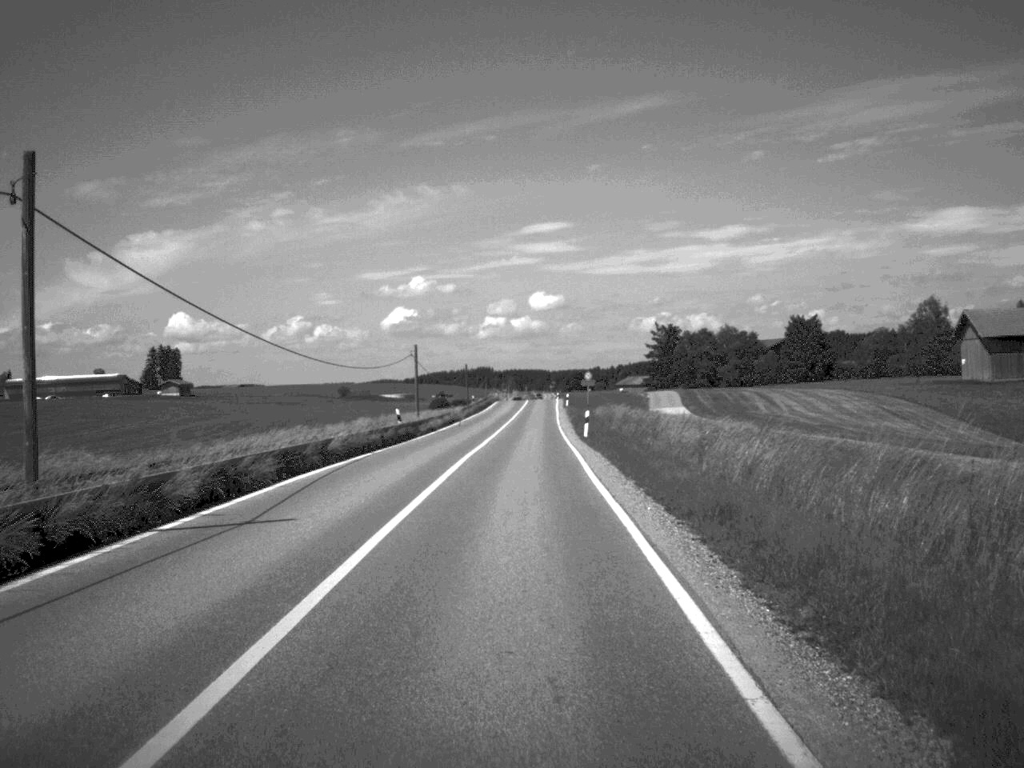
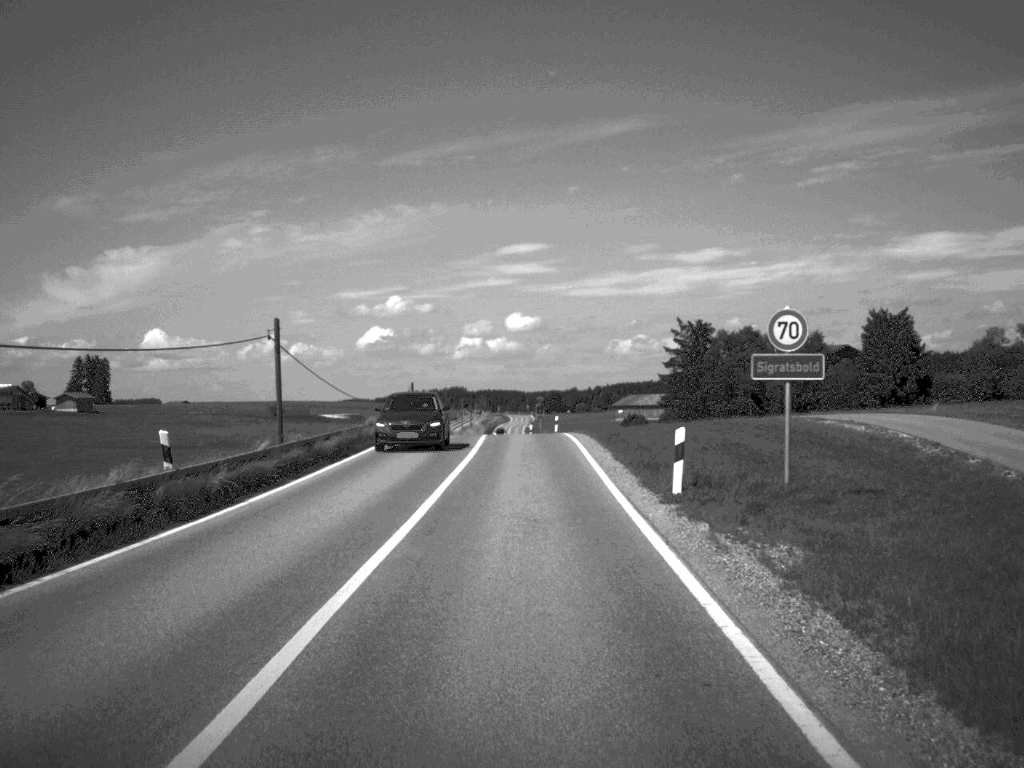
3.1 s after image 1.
(+0.4, +78.6) m; +1°
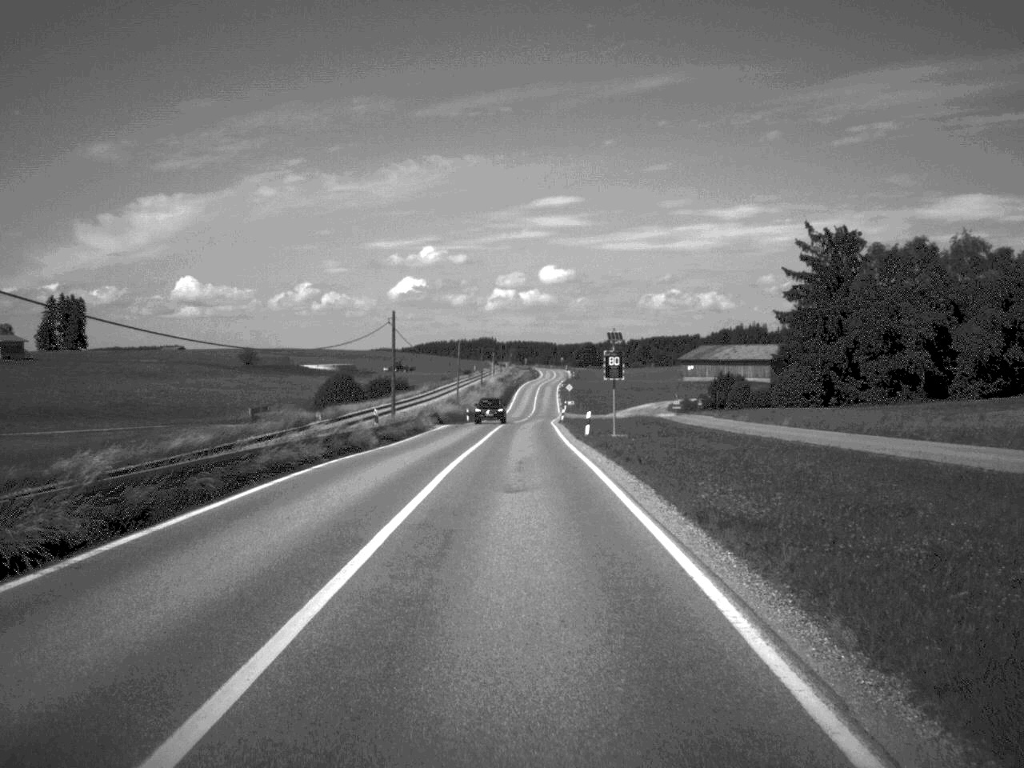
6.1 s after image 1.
(-0.8, +72.6) m; -2°
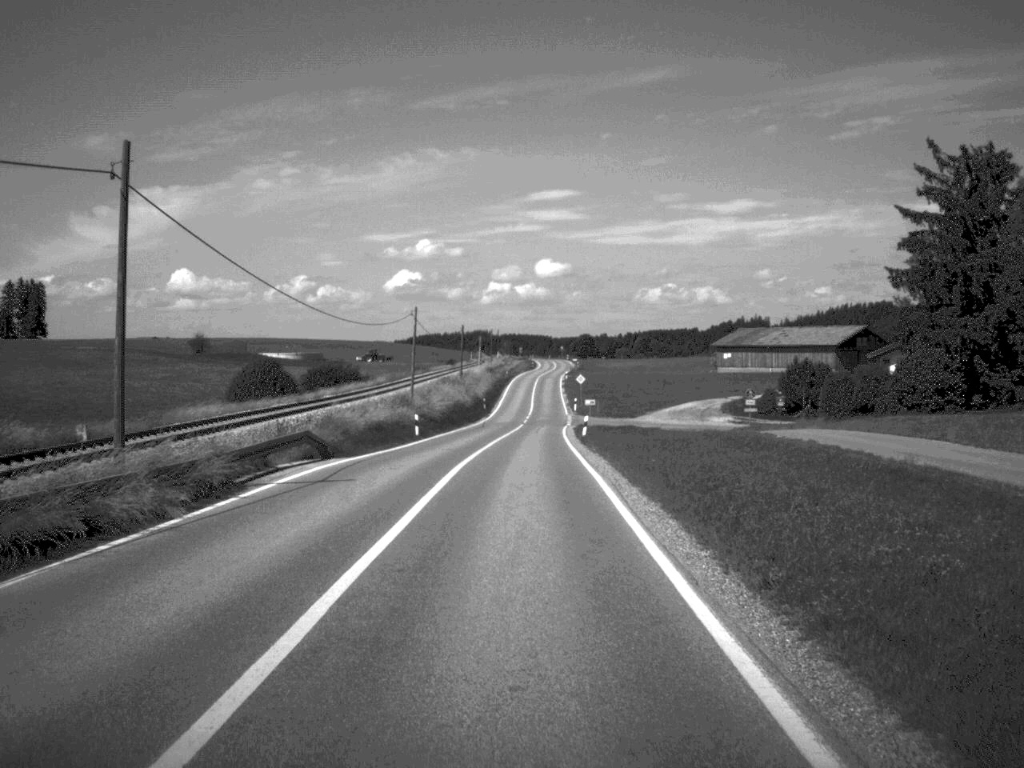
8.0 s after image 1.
(0.0, +40.1) m; 0°
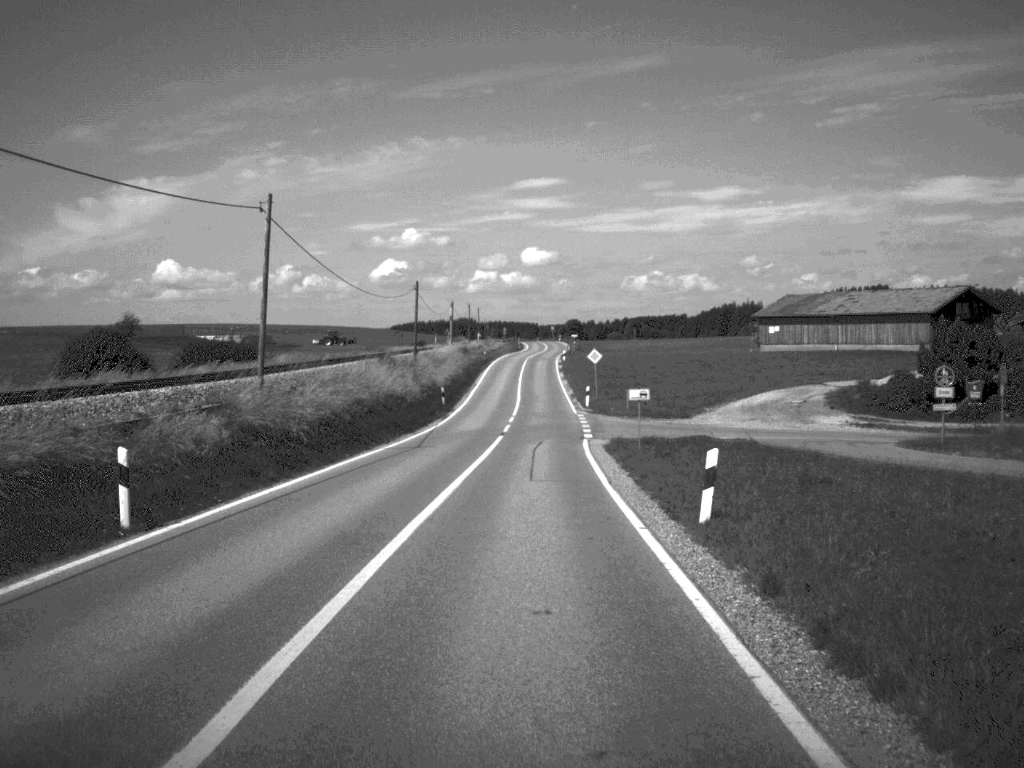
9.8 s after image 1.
(+0.1, +37.3) m; +1°
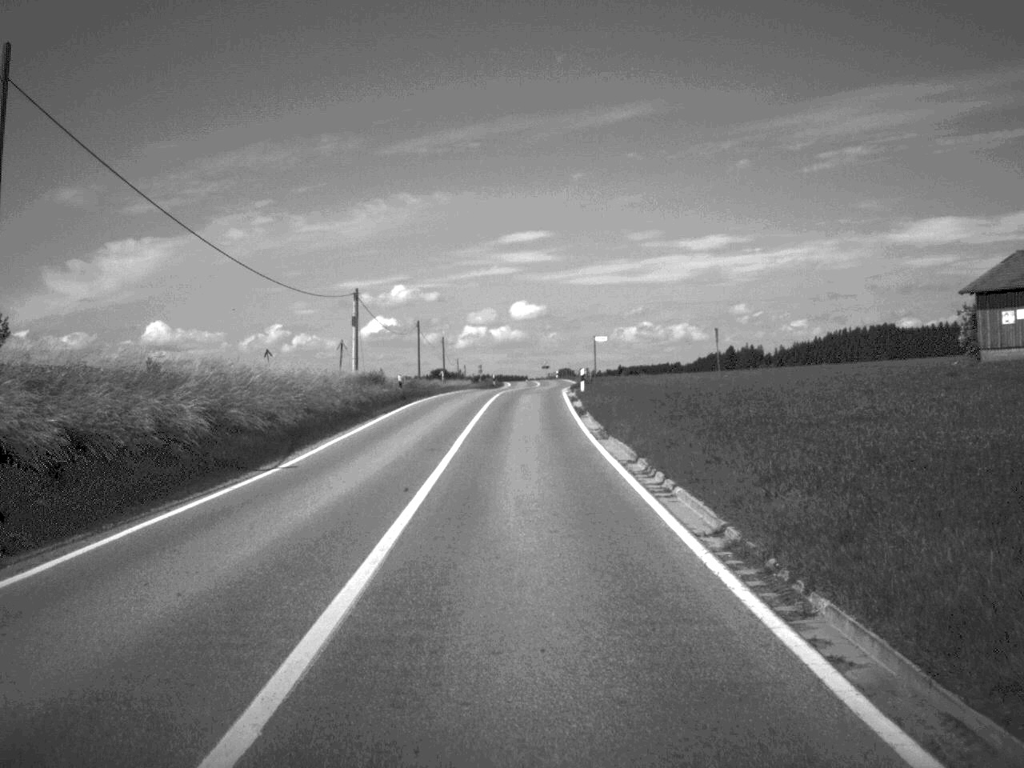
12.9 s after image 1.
(+0.6, +63.8) m; 0°
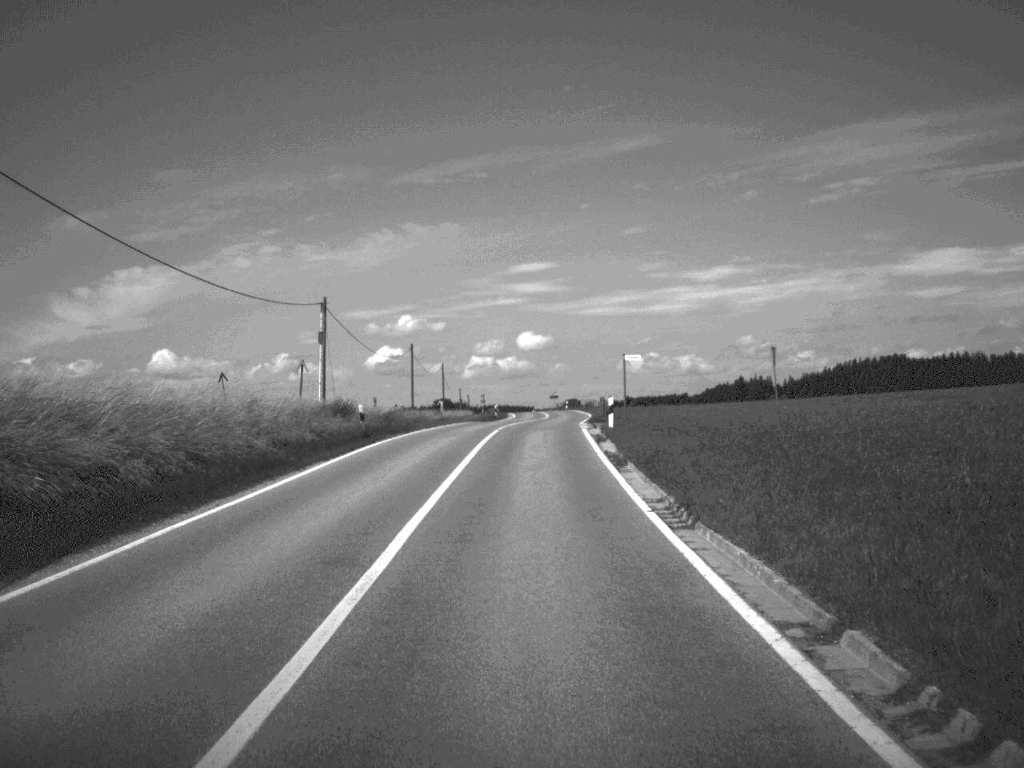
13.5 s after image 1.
(0.0, +13.2) m; 0°
